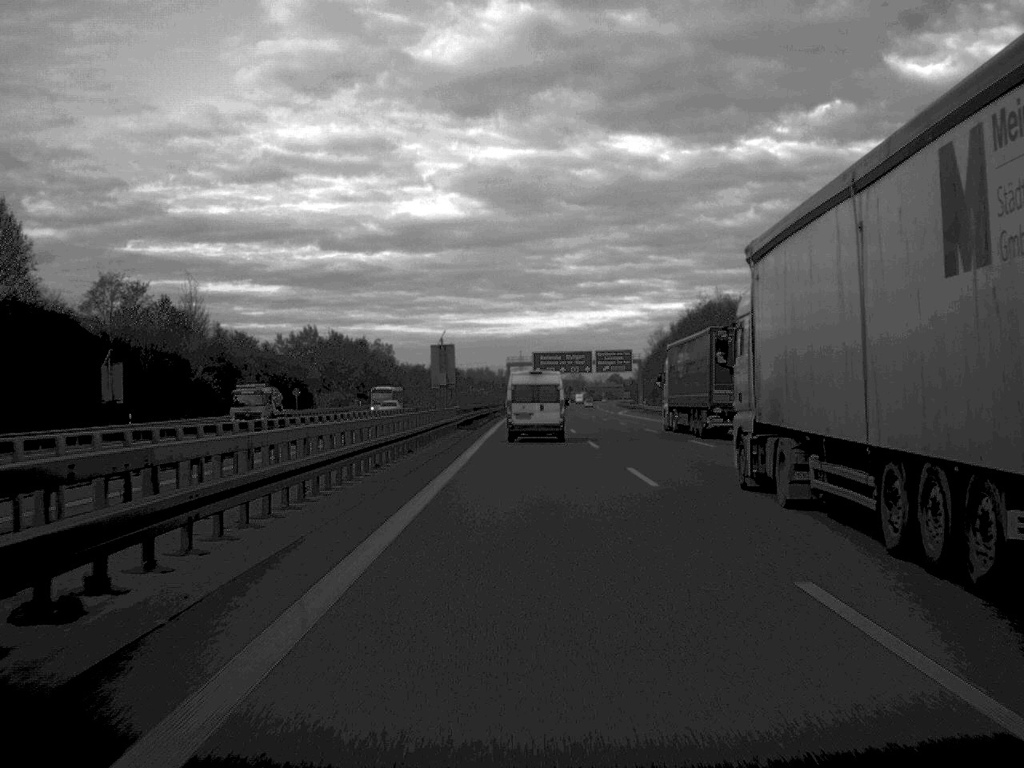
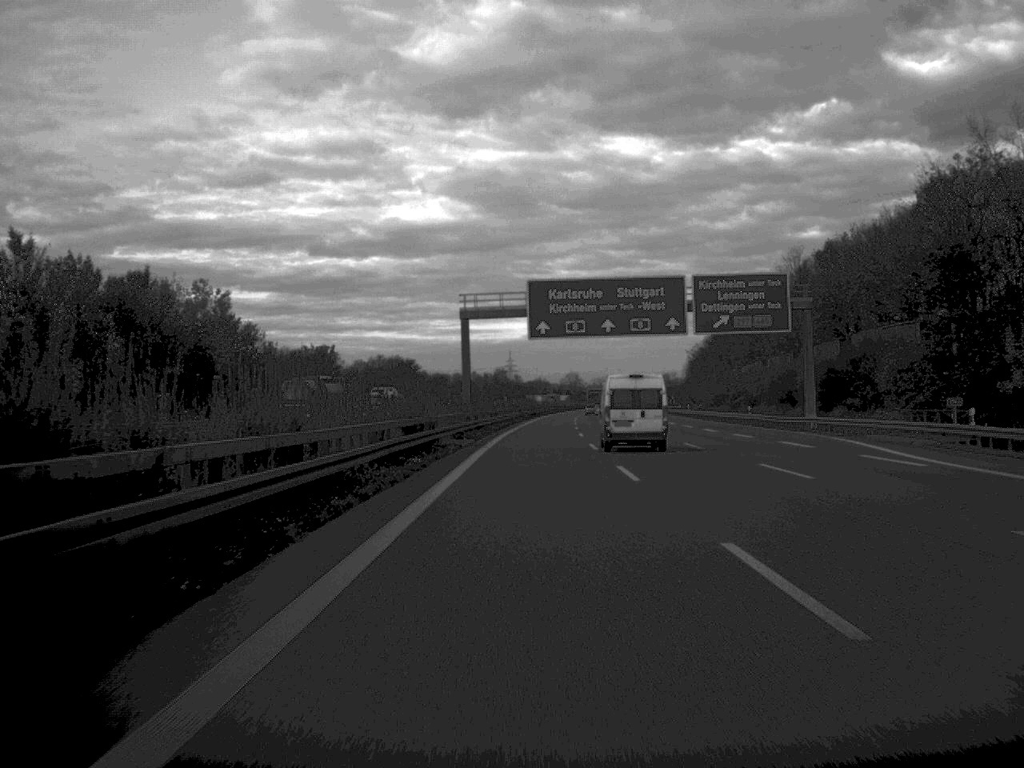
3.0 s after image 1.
(+0.2, +121.4) m; 0°
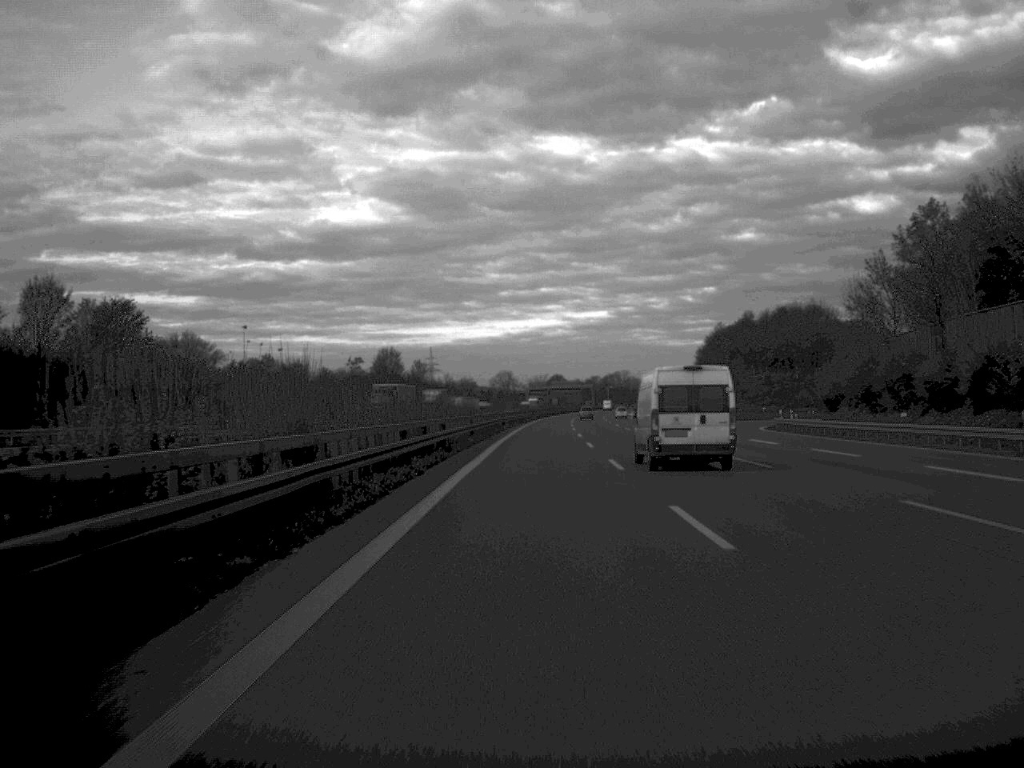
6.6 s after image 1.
(+4.2, +156.3) m; +3°
